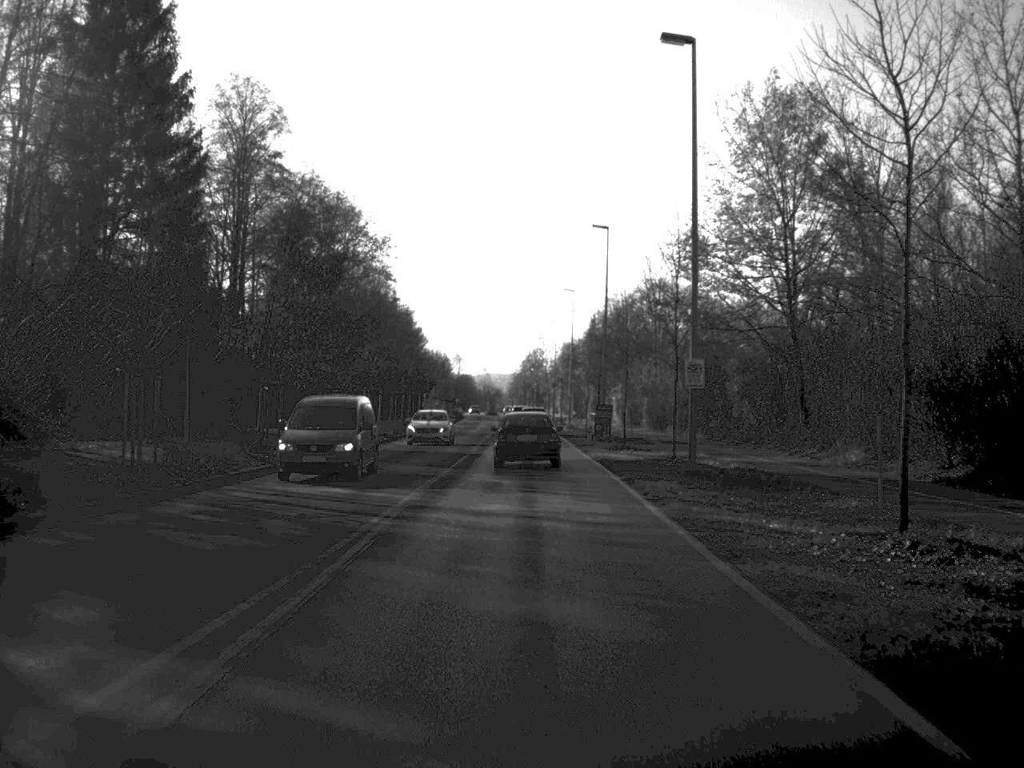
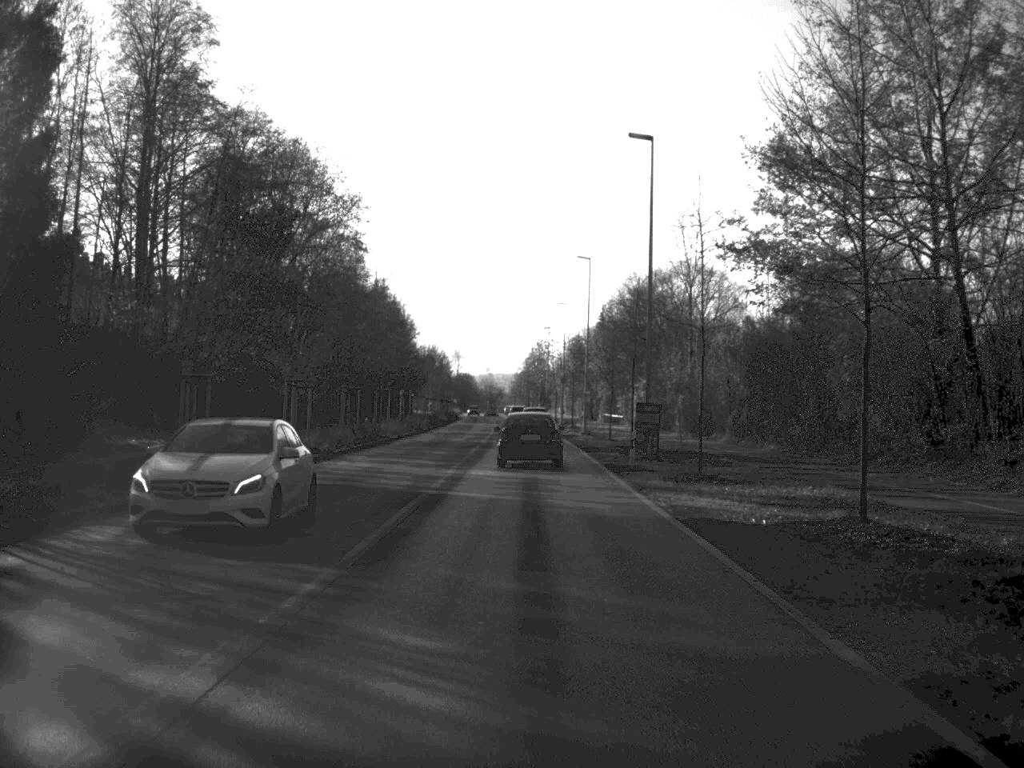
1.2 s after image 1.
(0.0, +20.1) m; 0°
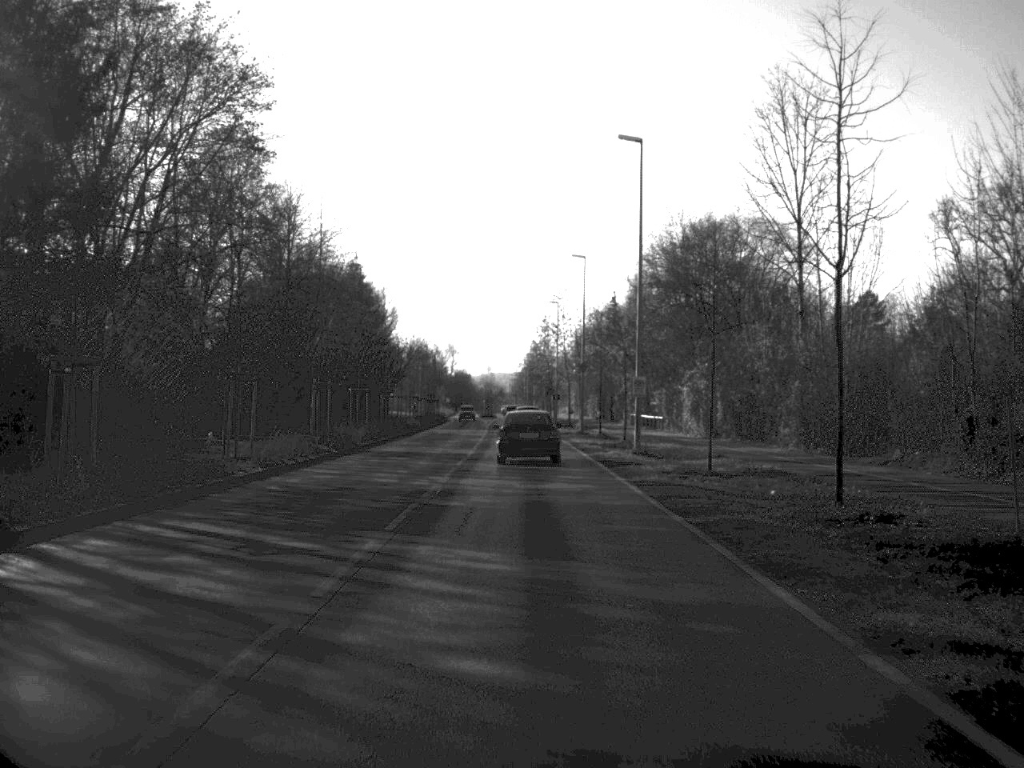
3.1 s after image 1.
(-0.1, +32.2) m; 0°
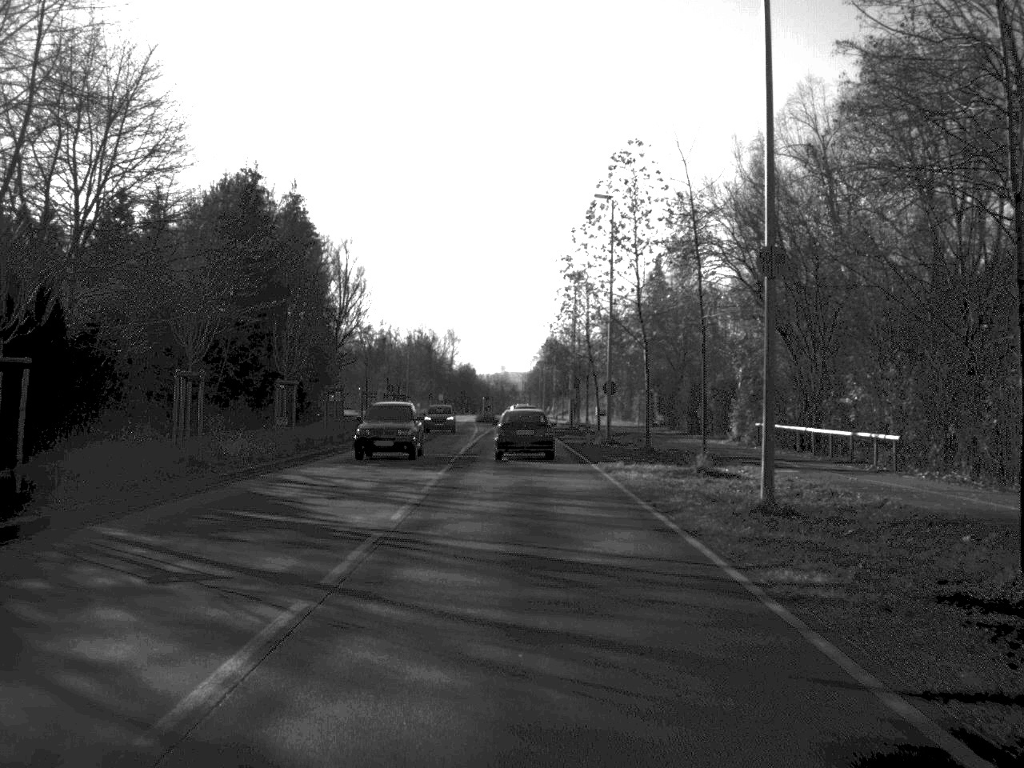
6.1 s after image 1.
(-0.2, +52.6) m; -1°
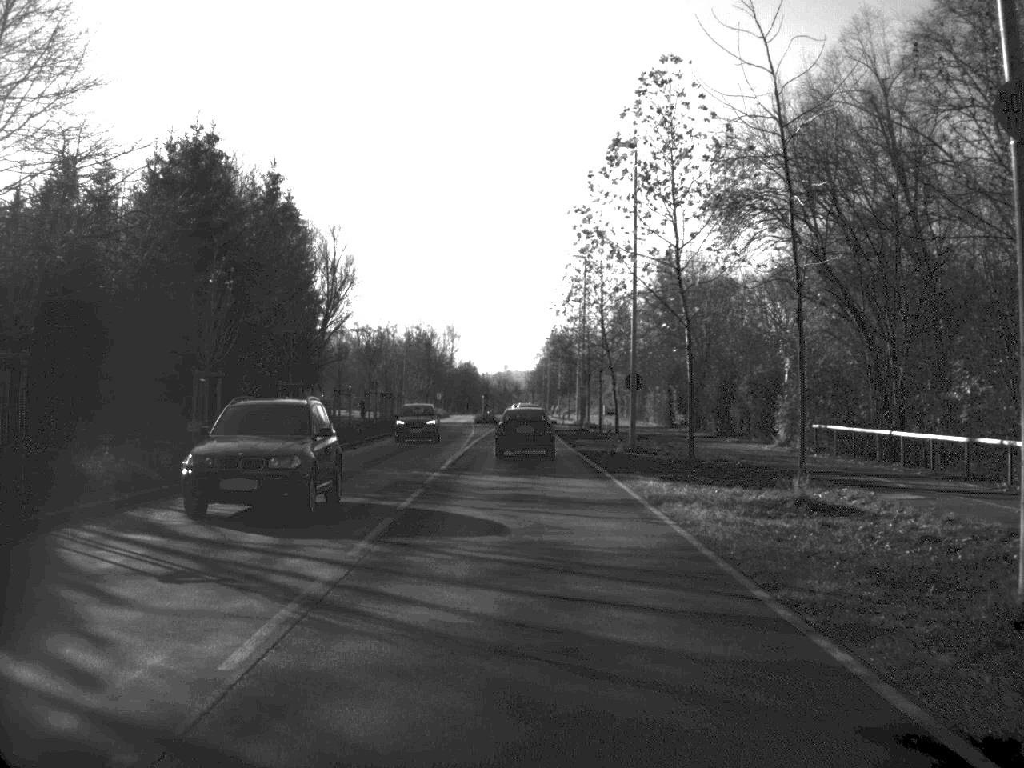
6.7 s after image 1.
(0.0, +10.1) m; 0°
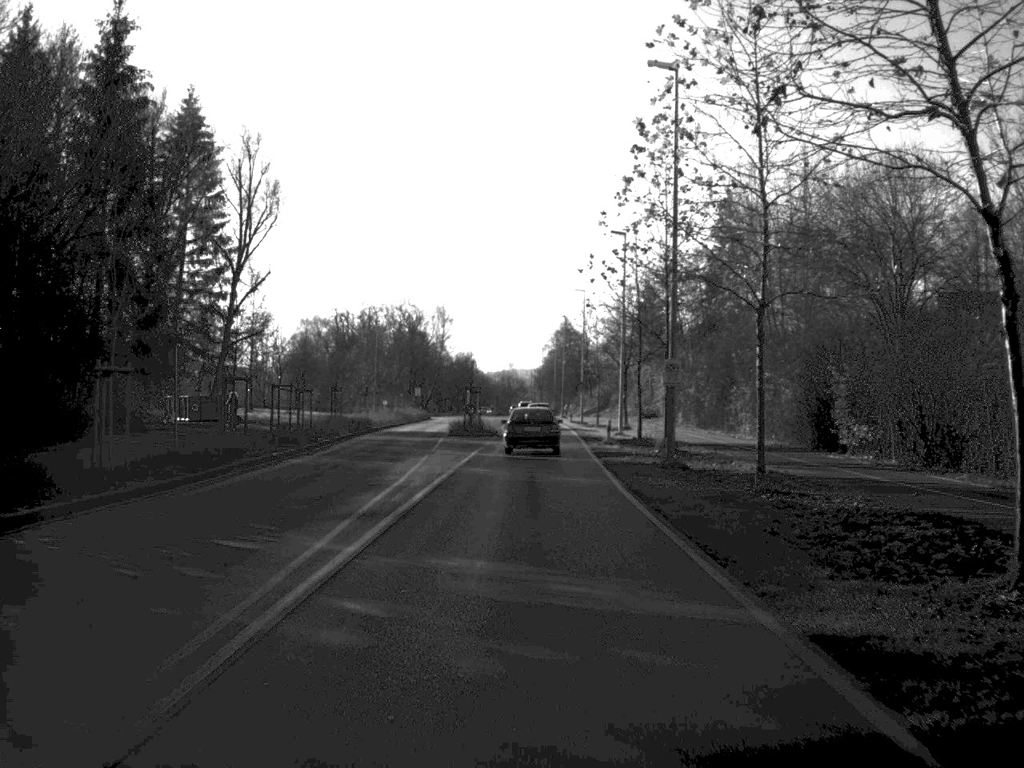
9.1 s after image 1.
(-0.2, +41.7) m; 0°
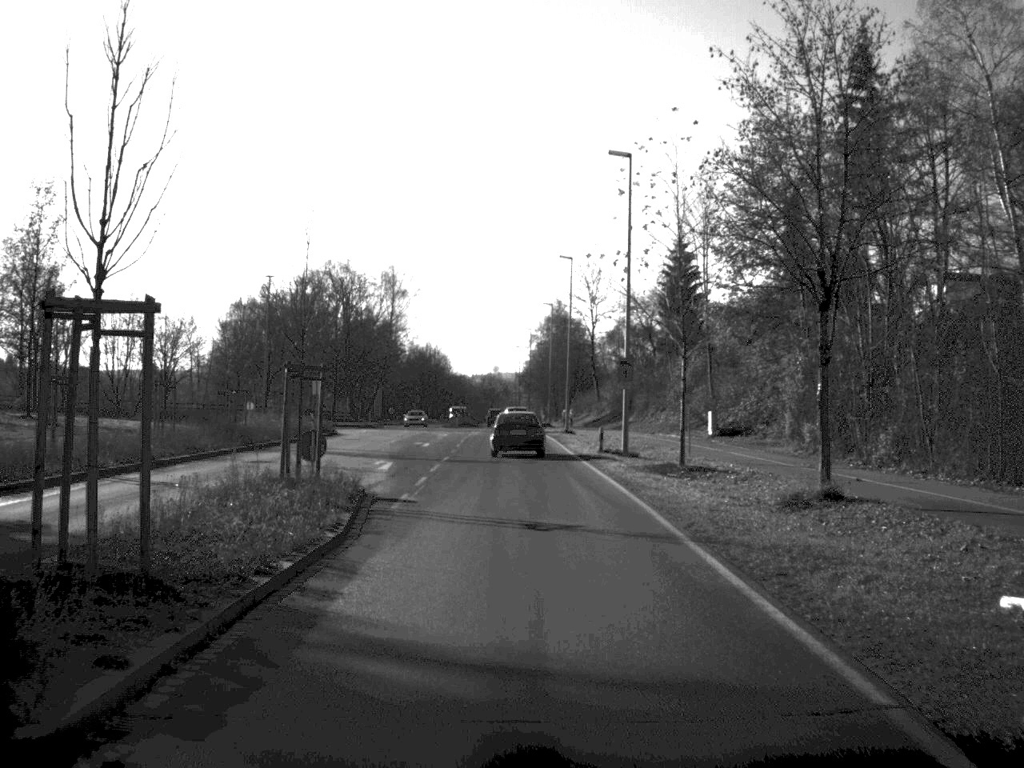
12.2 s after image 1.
(+0.5, +53.6) m; +1°
